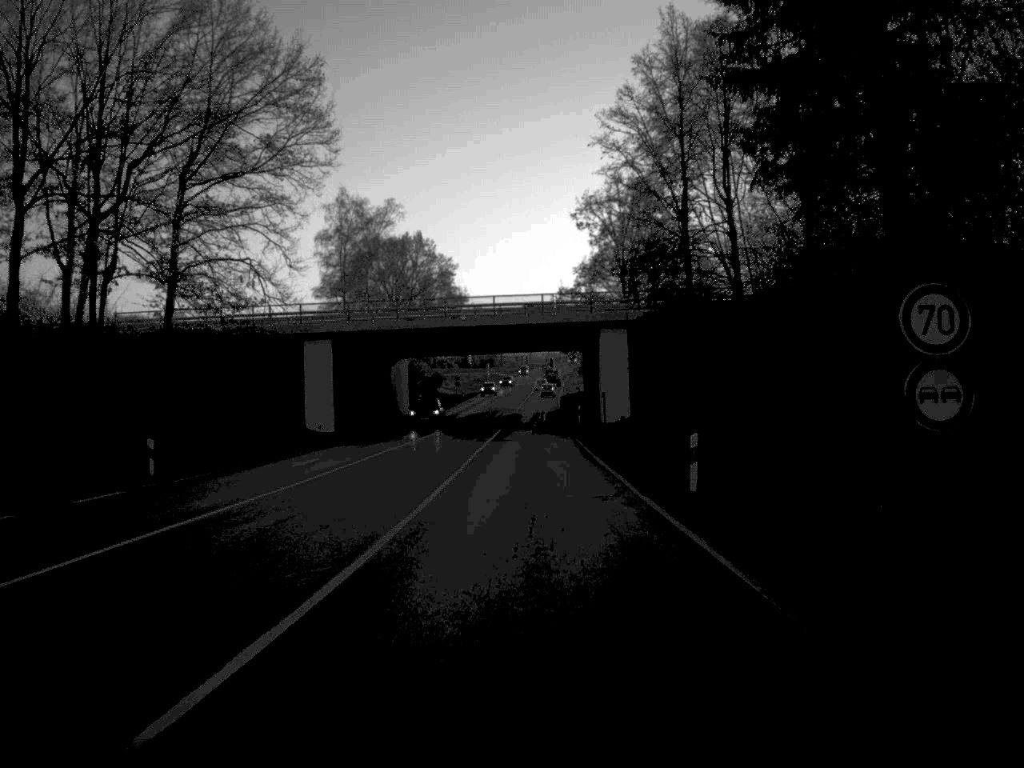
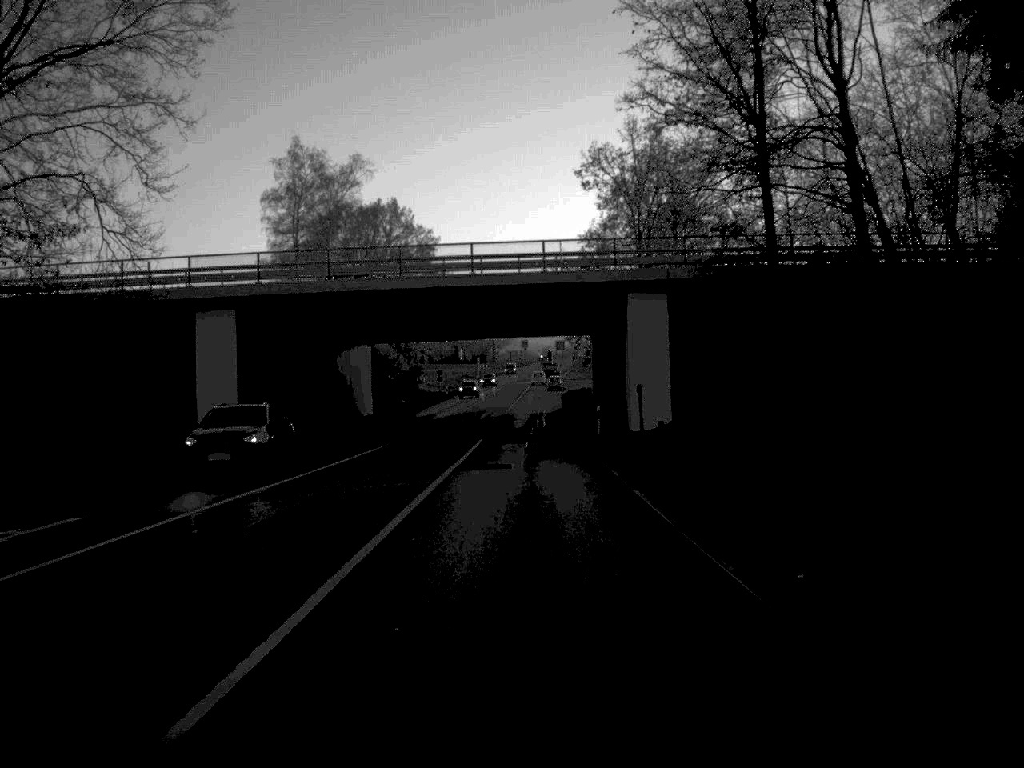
(0.0, +21.3) m; 0°
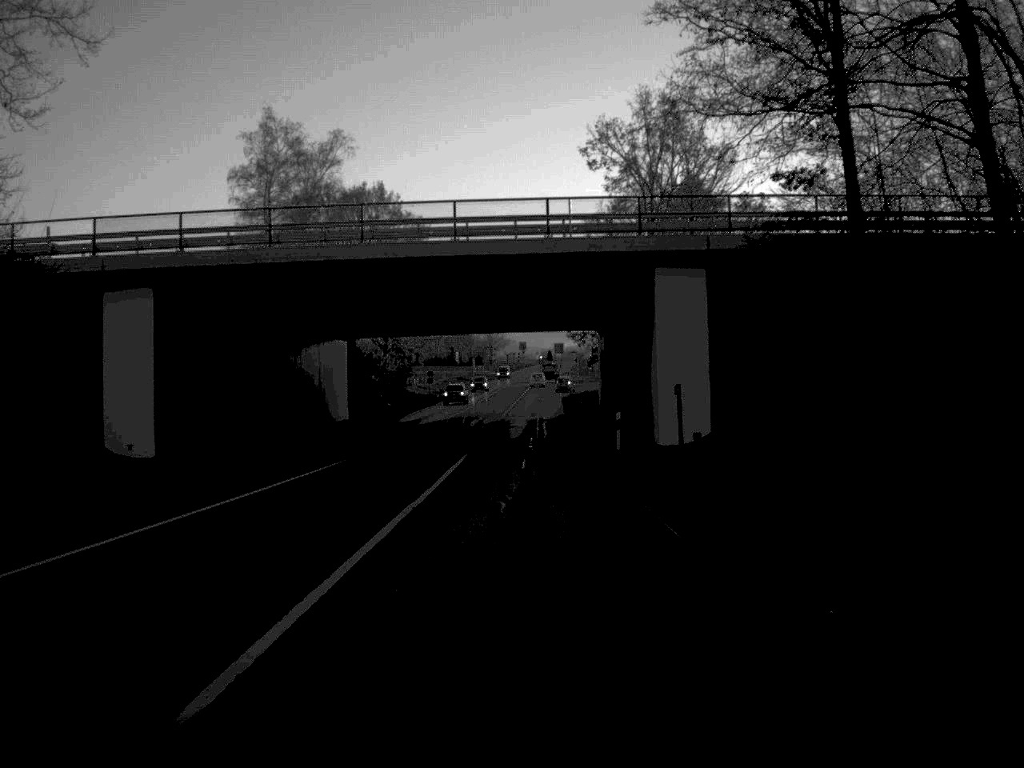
(0.0, +10.3) m; 0°
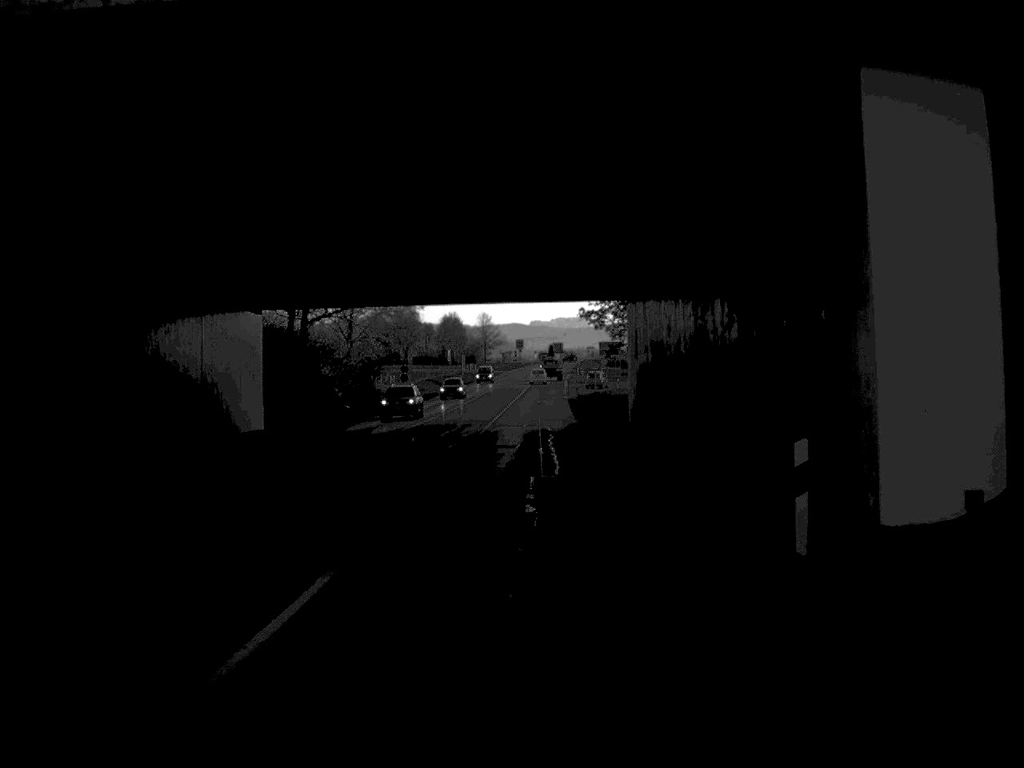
(0.0, +22.5) m; 0°
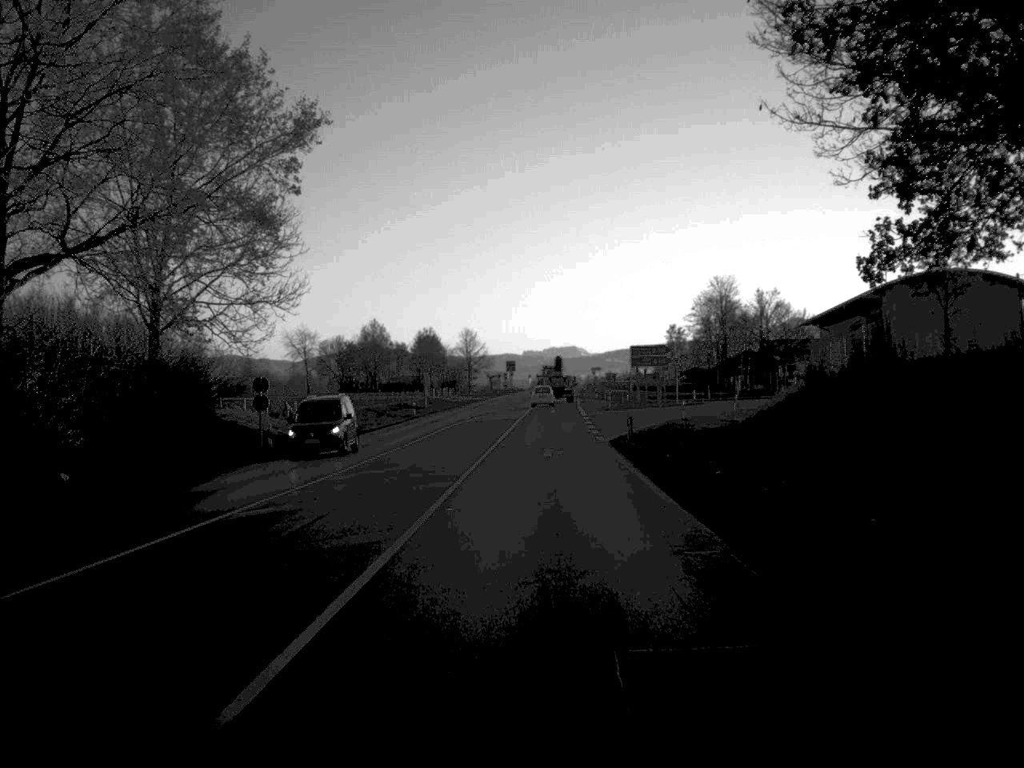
(0.0, +50.2) m; 0°
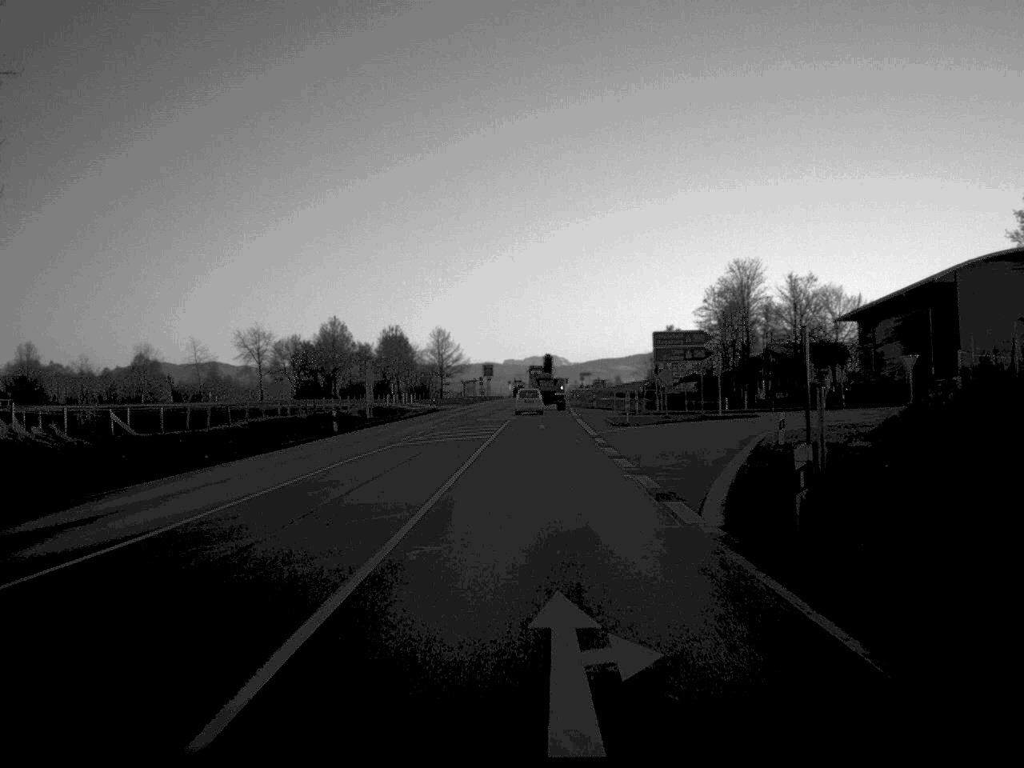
(+0.2, +28.1) m; +1°
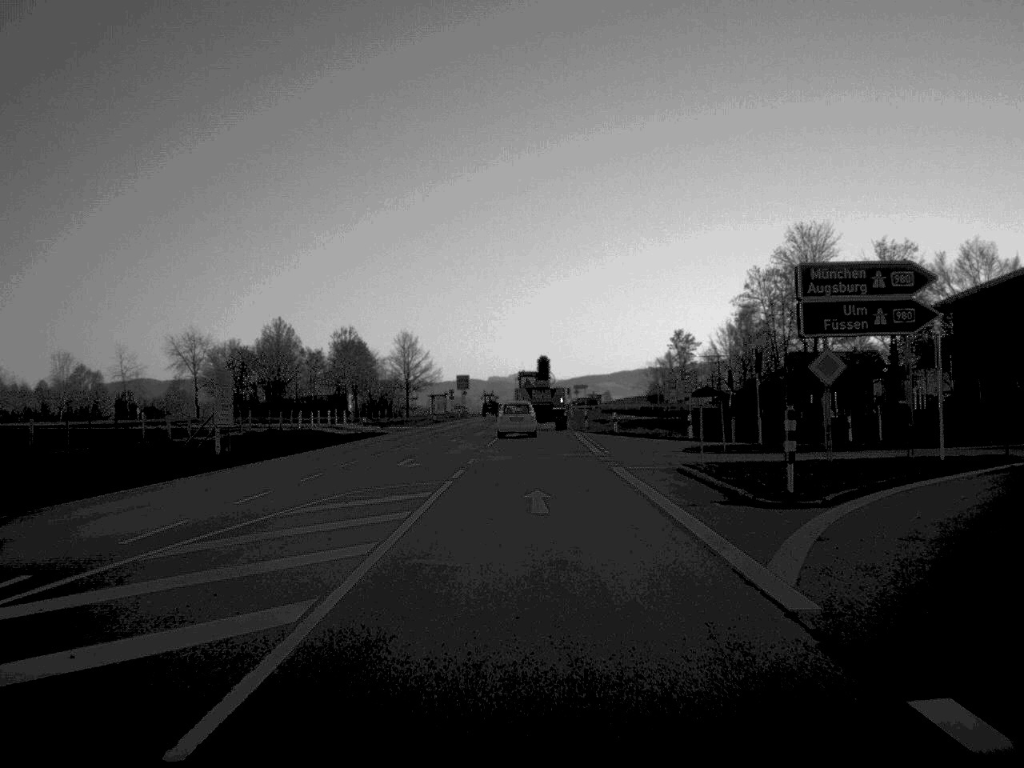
(+0.2, +36.2) m; +1°
